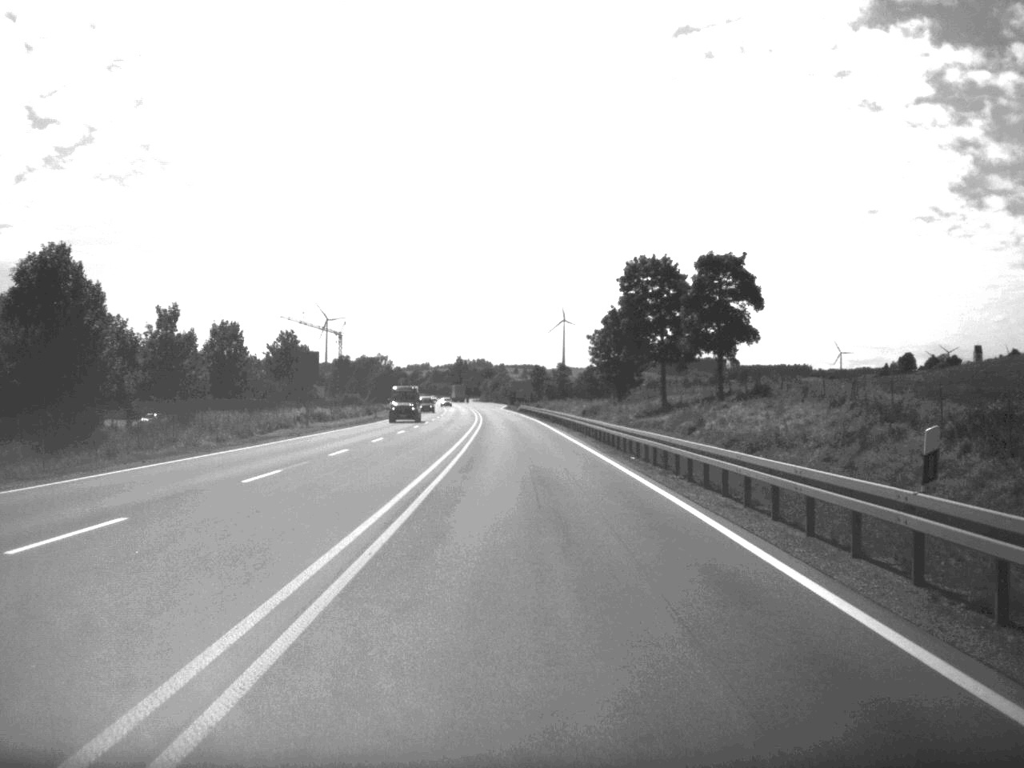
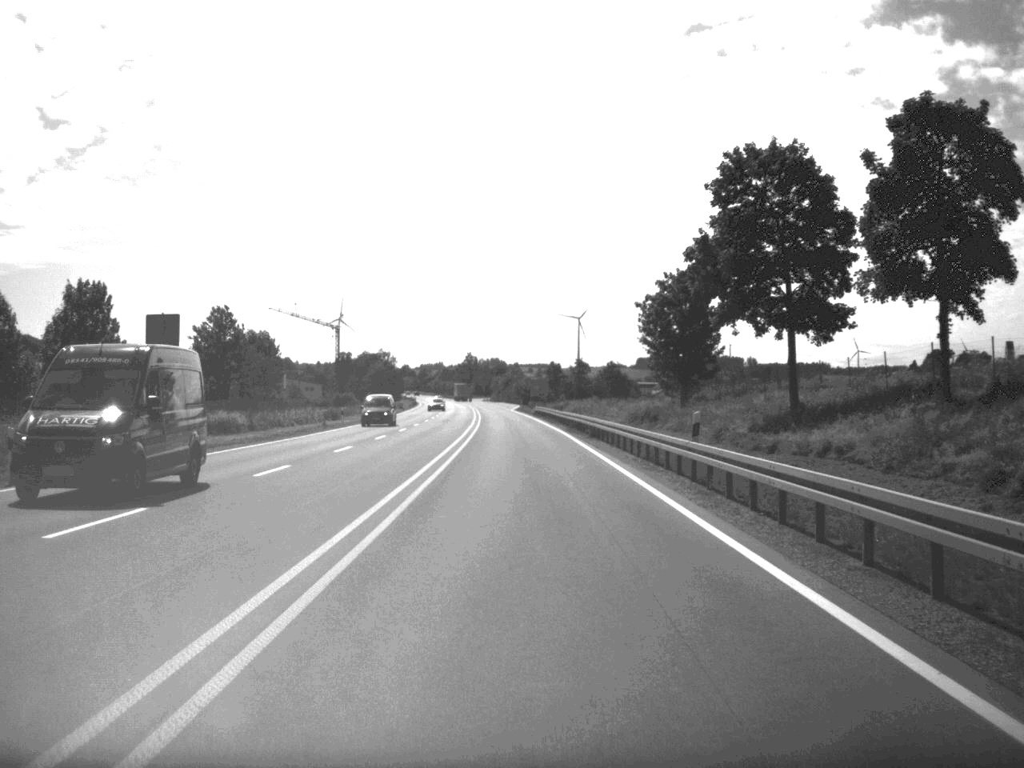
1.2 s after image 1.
(-0.2, +34.3) m; -1°
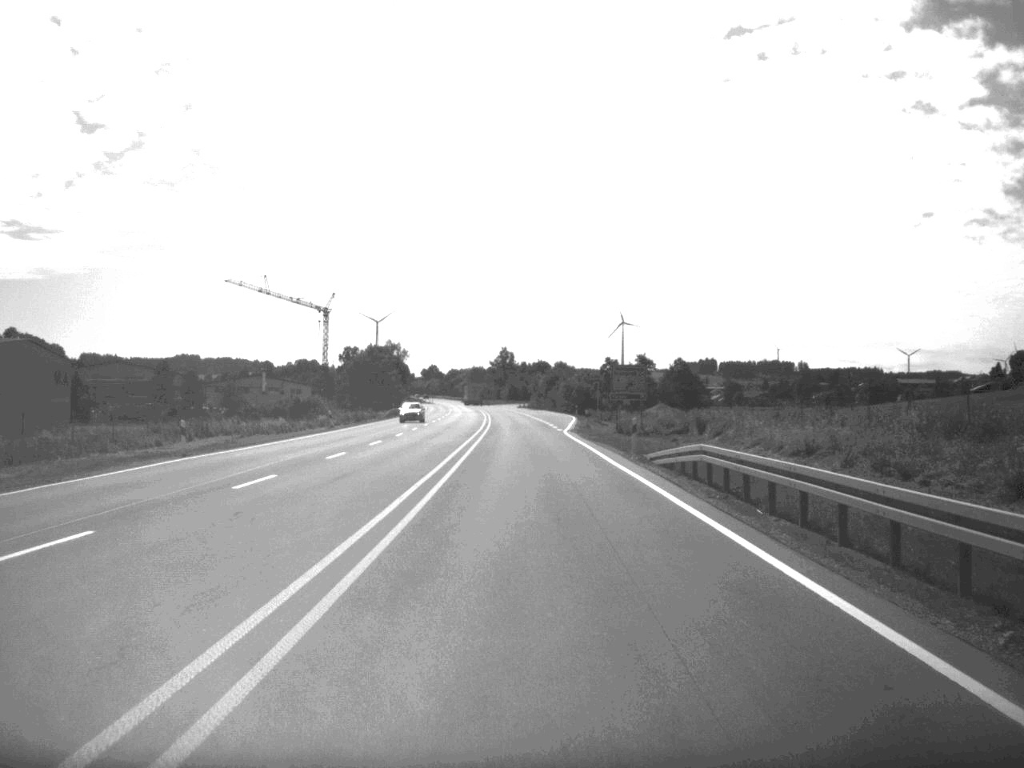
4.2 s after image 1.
(-1.7, +86.7) m; -2°
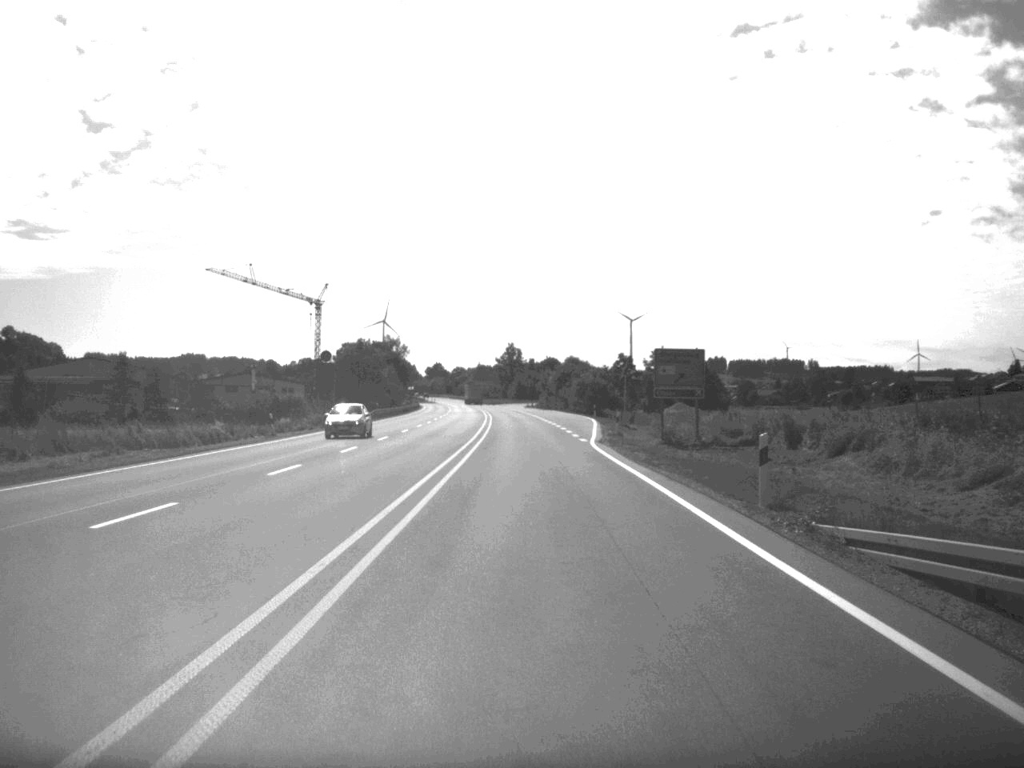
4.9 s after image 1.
(-0.1, +19.8) m; 0°
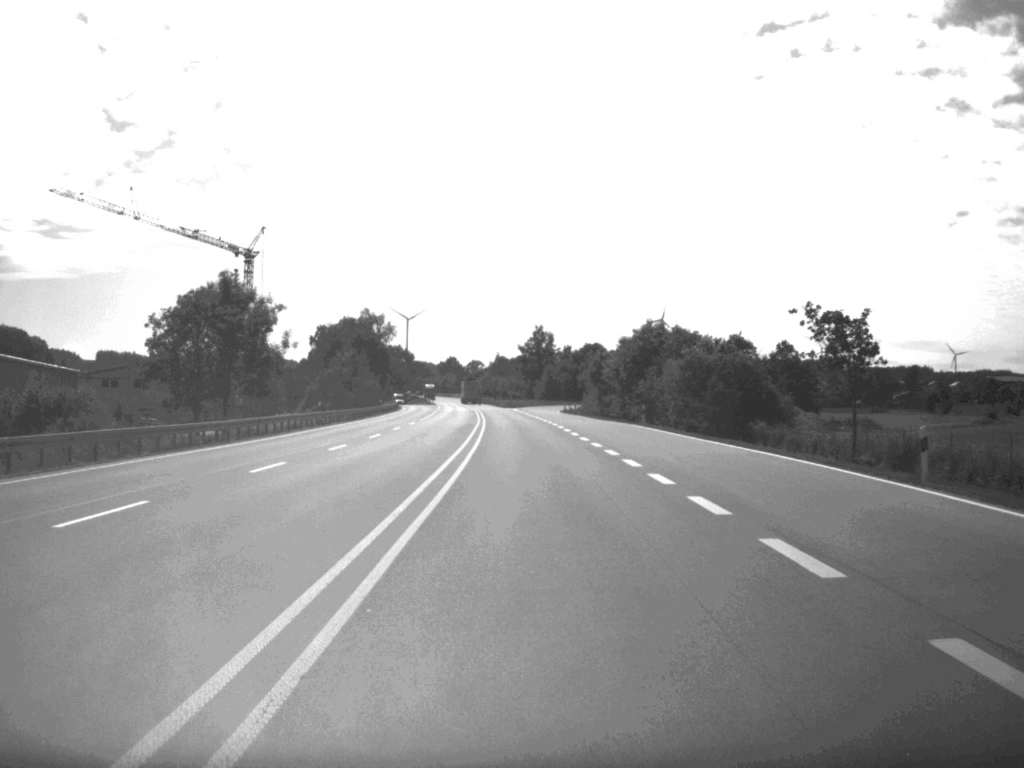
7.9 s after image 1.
(-1.1, +83.9) m; -1°
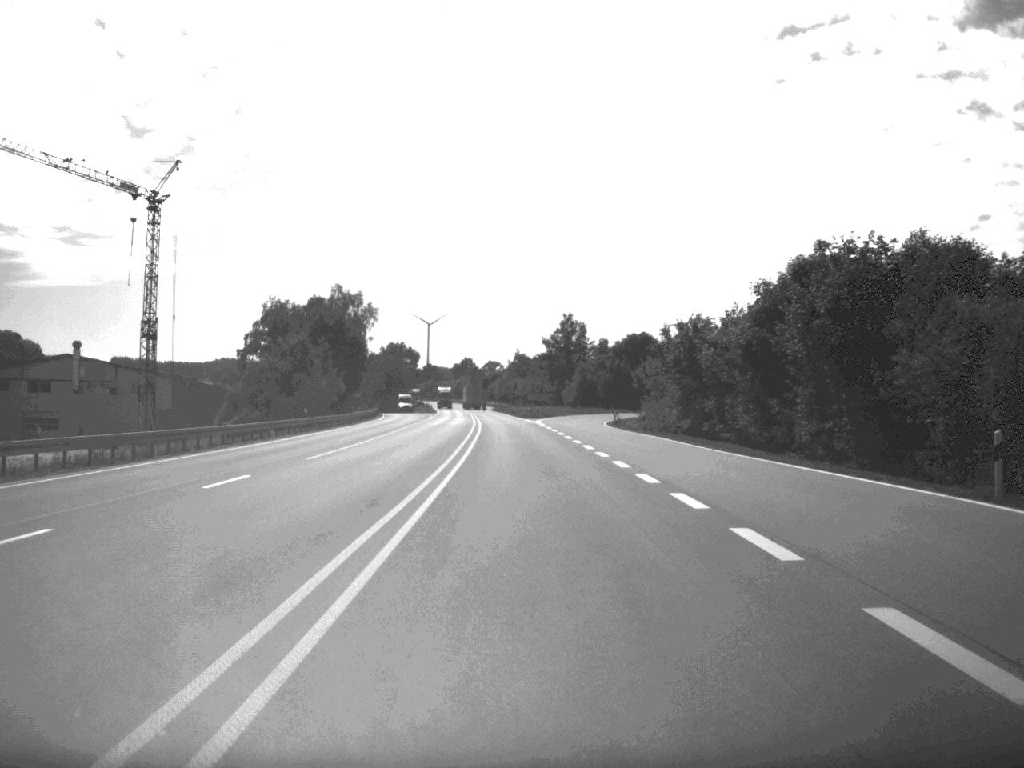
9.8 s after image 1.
(-0.5, +51.7) m; -1°
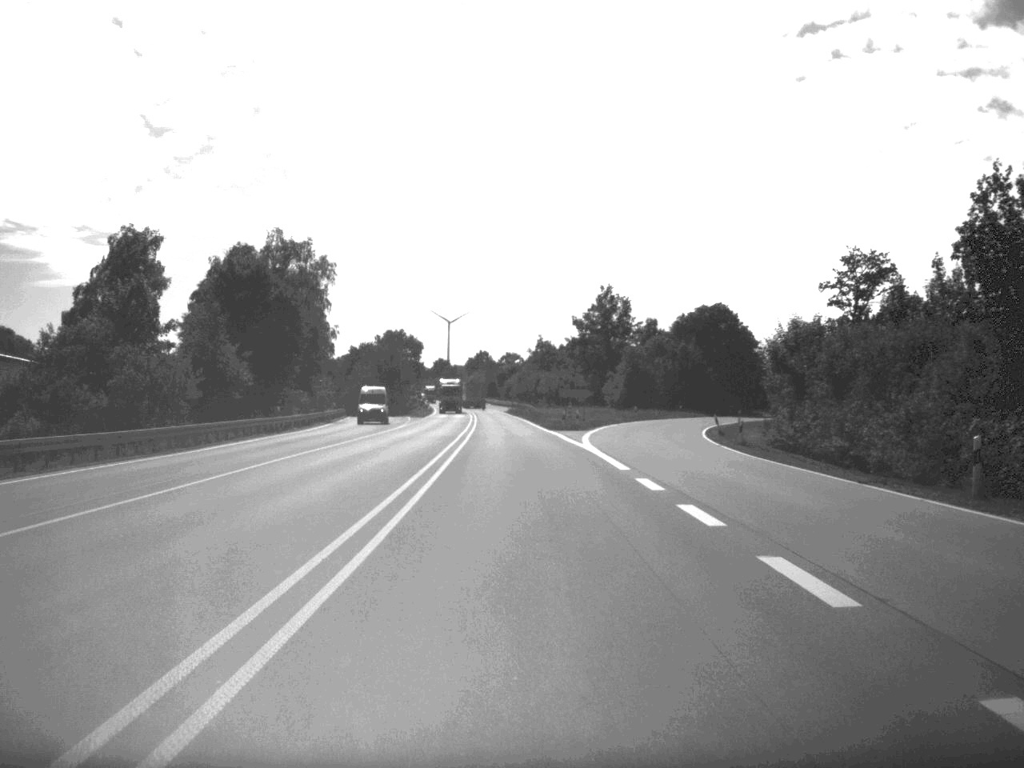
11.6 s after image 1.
(-0.5, +49.9) m; -1°
